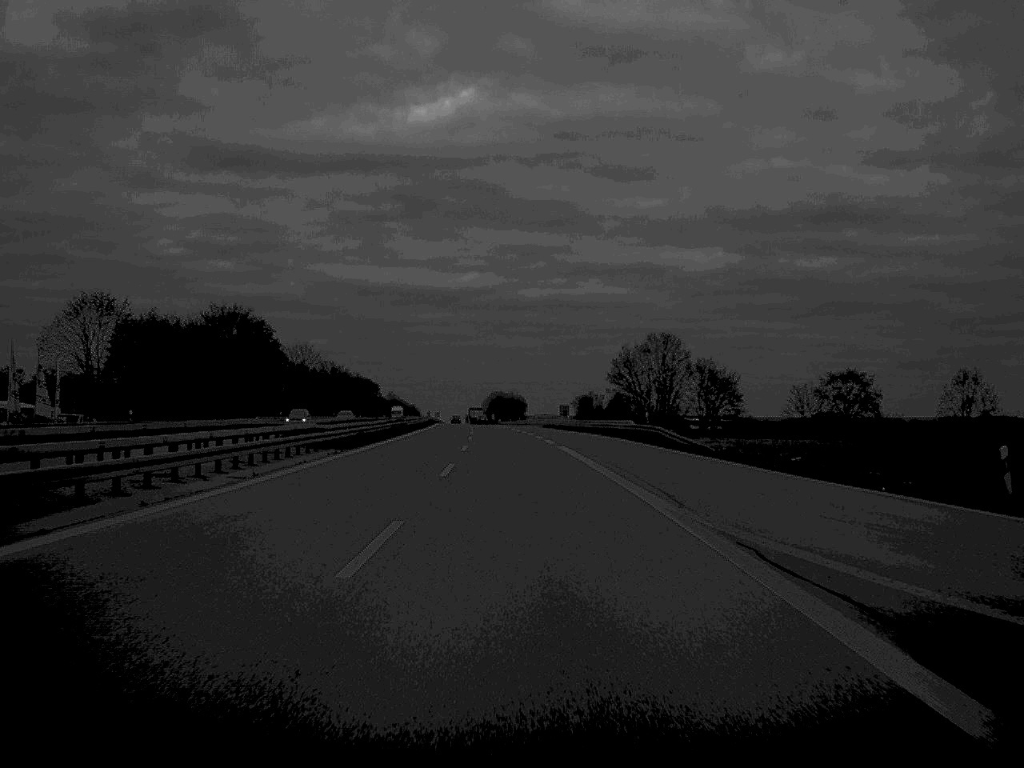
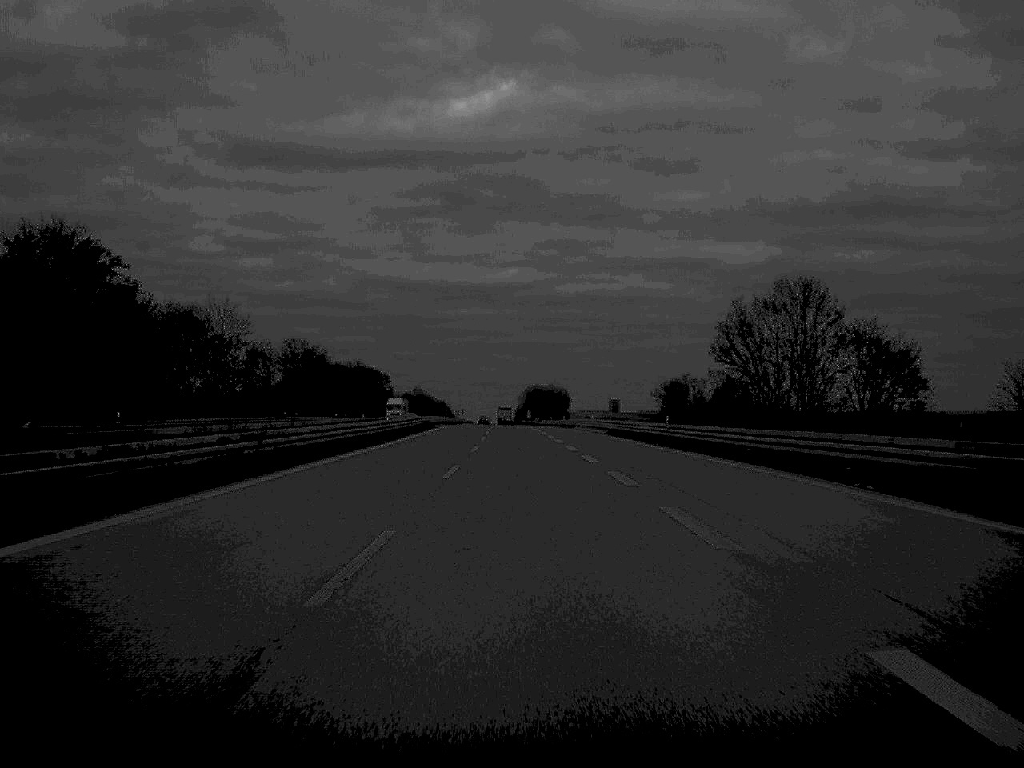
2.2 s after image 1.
(-0.9, +57.0) m; -2°
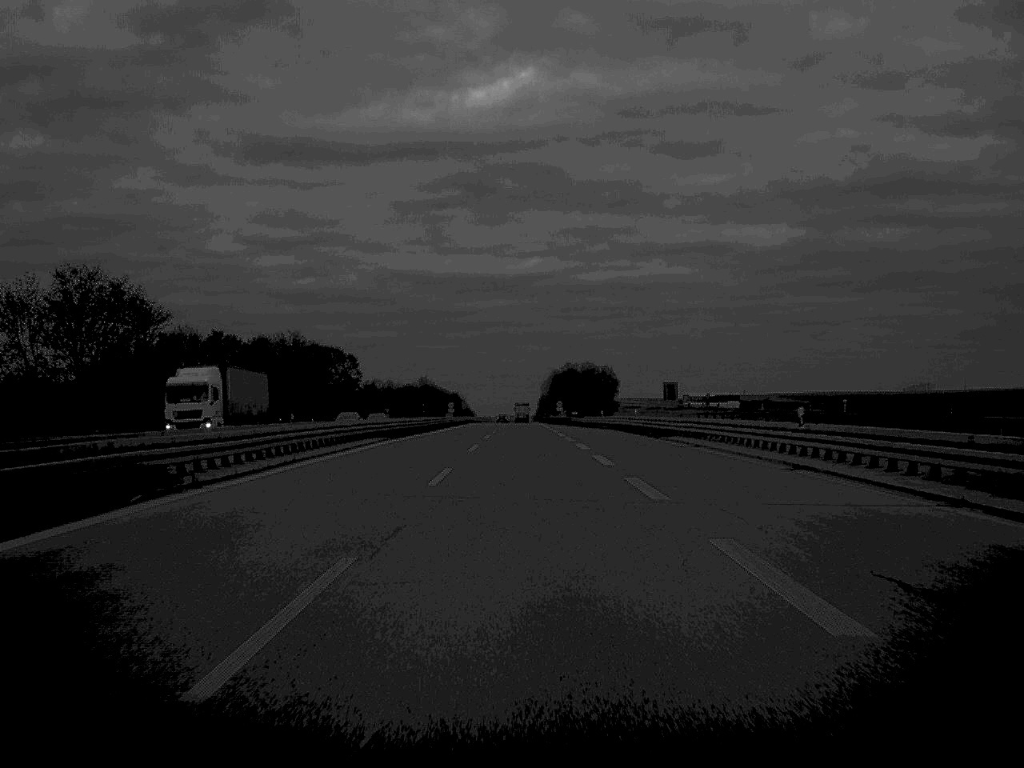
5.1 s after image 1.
(-0.7, +76.4) m; -1°
